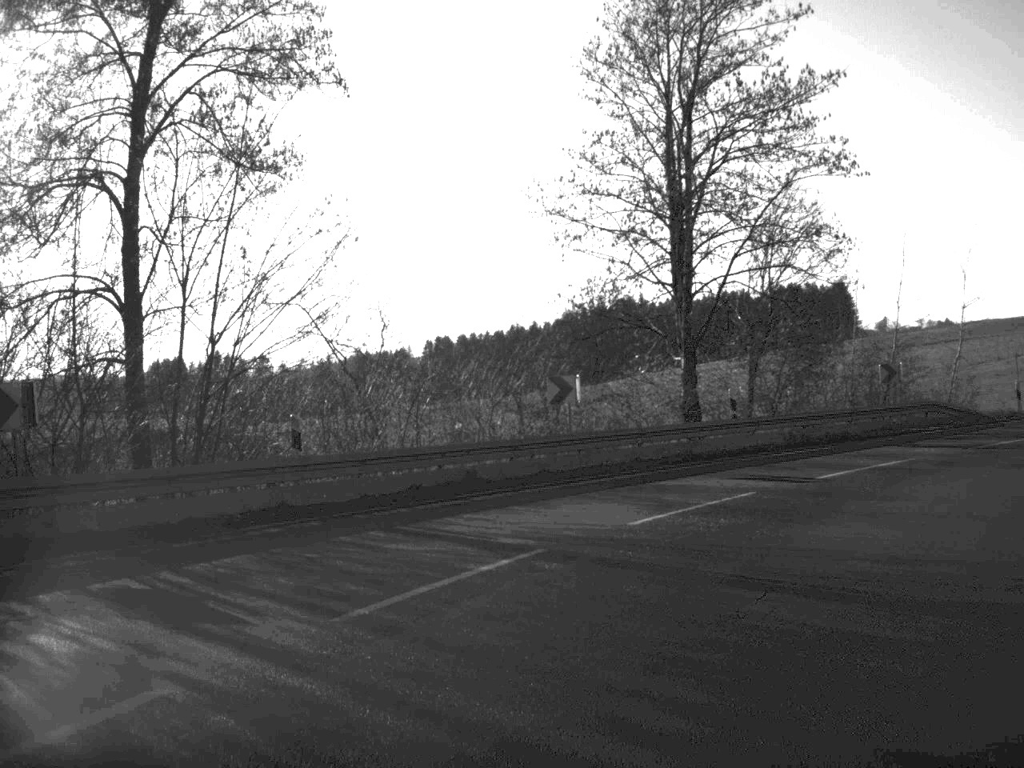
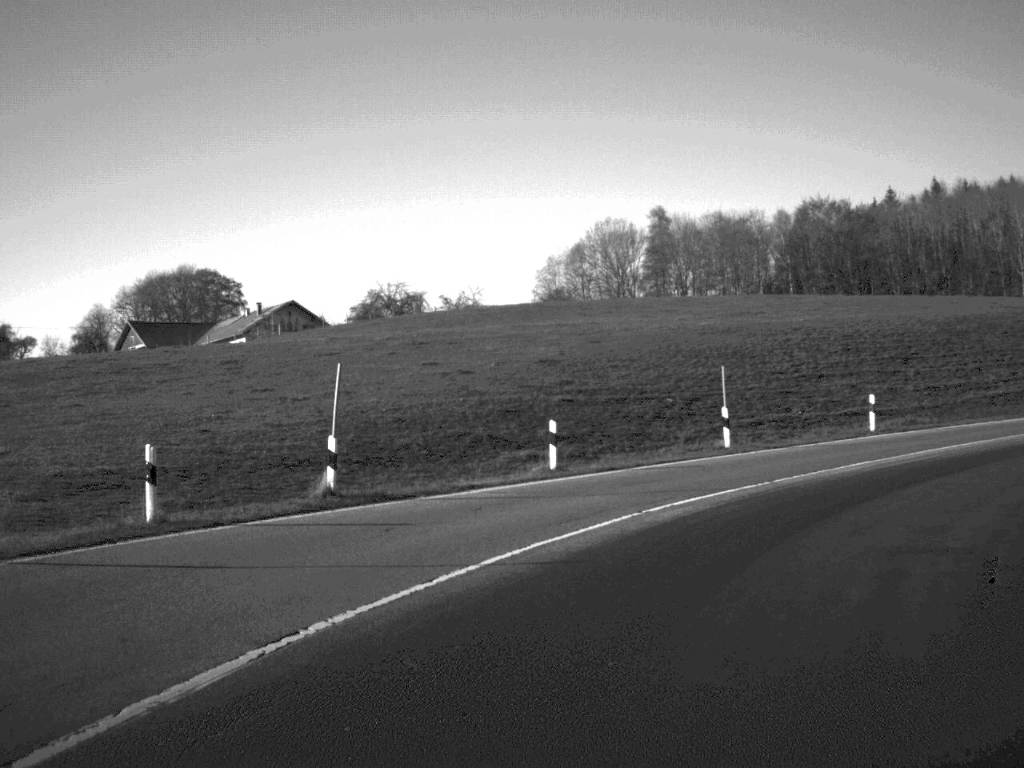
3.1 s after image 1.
(+17.3, +28.9) m; +61°
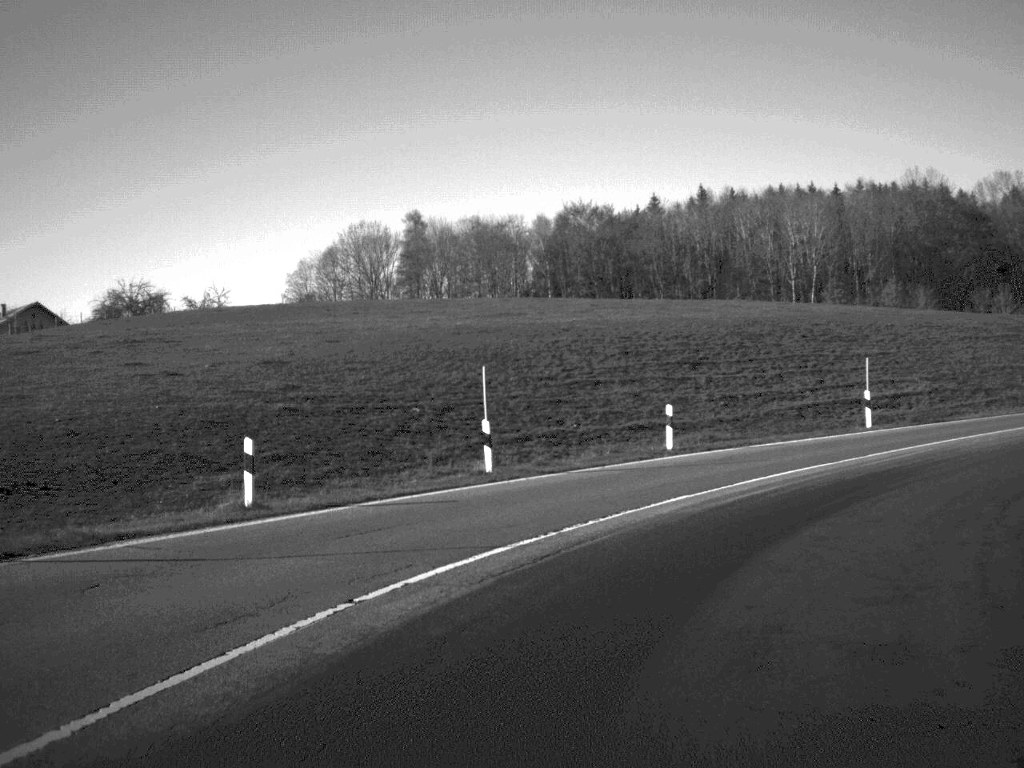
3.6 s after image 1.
(+0.6, +6.6) m; +11°
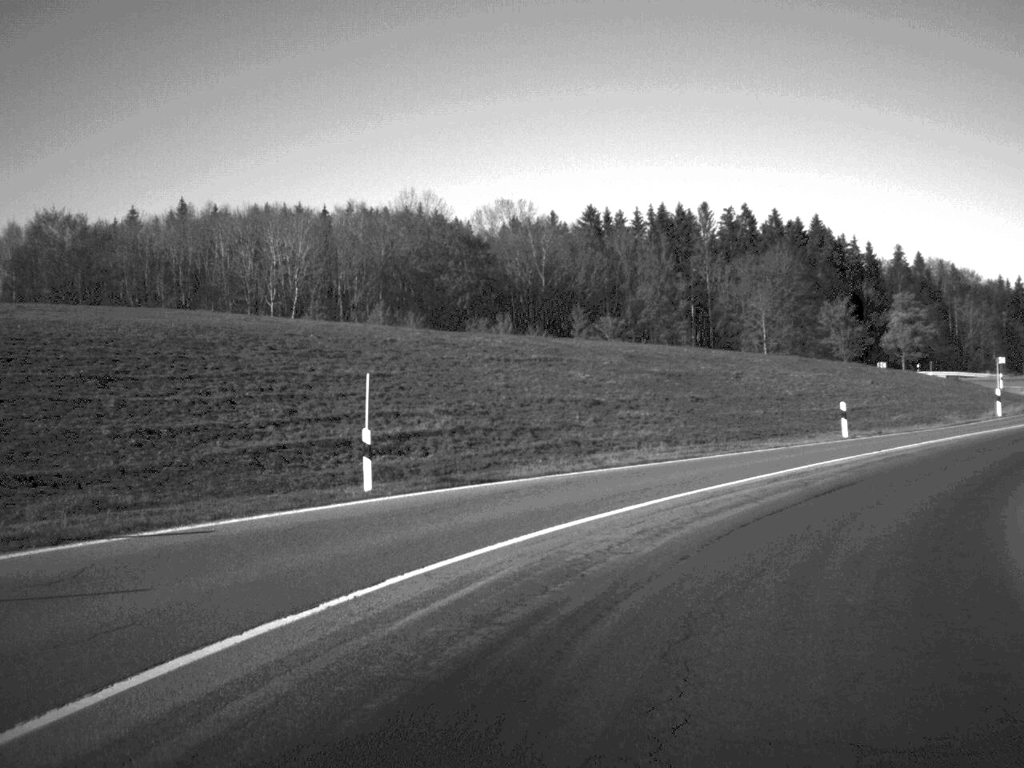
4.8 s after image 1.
(+2.8, +13.4) m; +23°
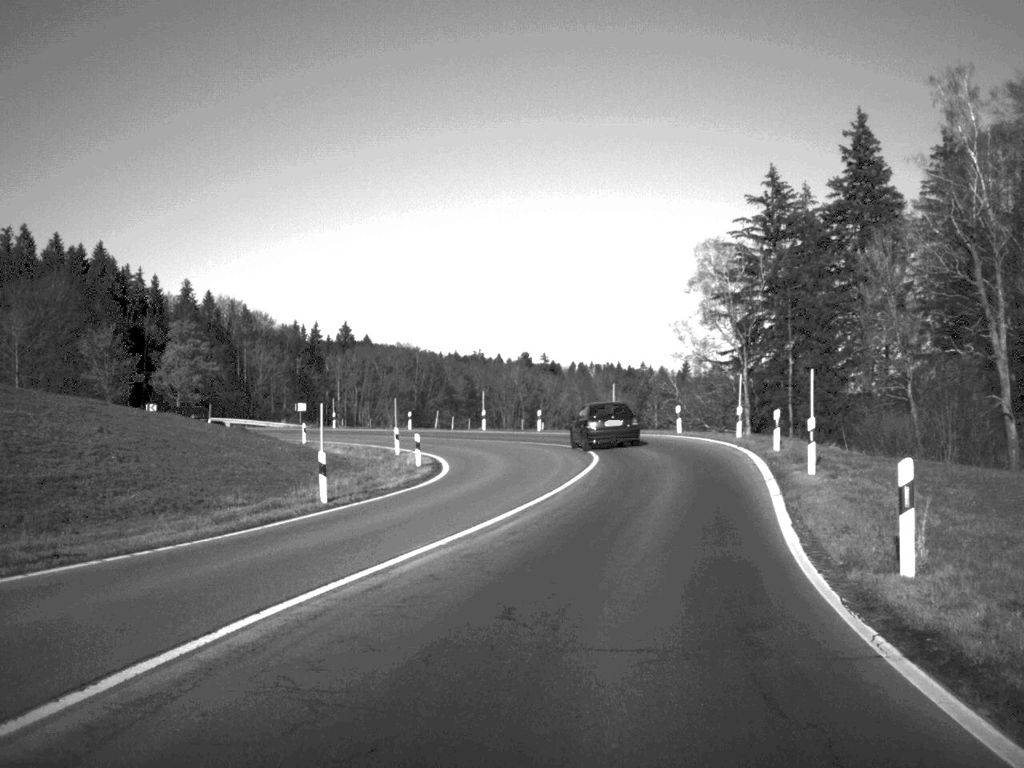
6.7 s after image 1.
(+6.5, +20.9) m; +31°
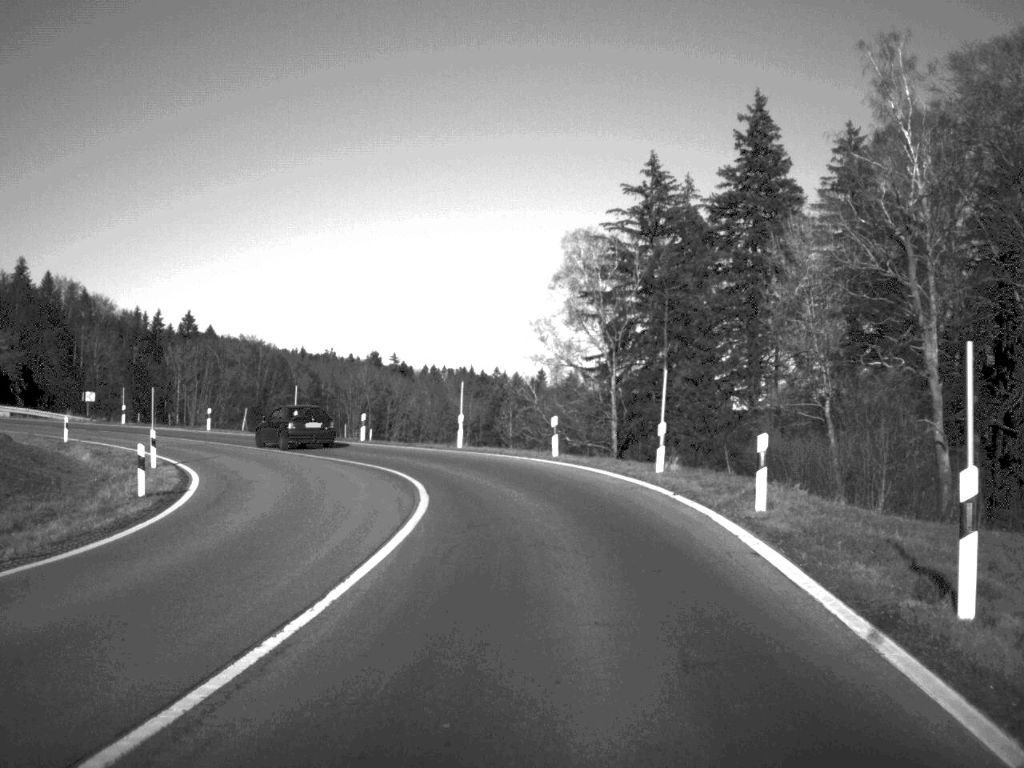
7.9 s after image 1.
(+1.0, +14.5) m; +6°
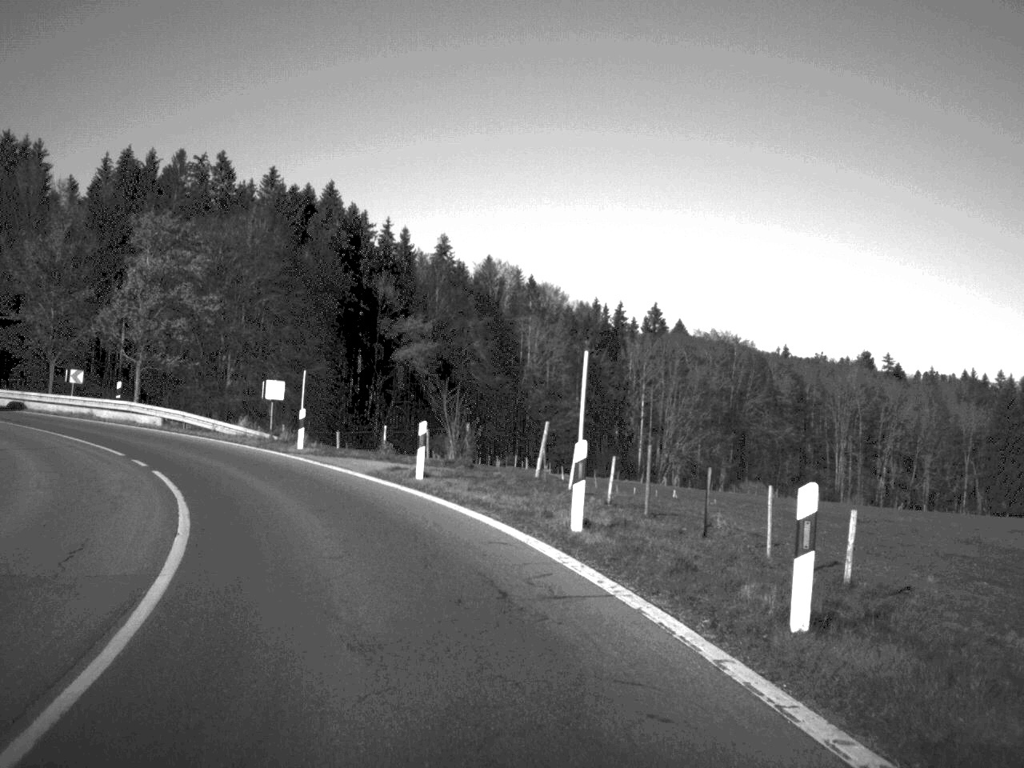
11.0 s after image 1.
(-4.1, +37.1) m; -23°
